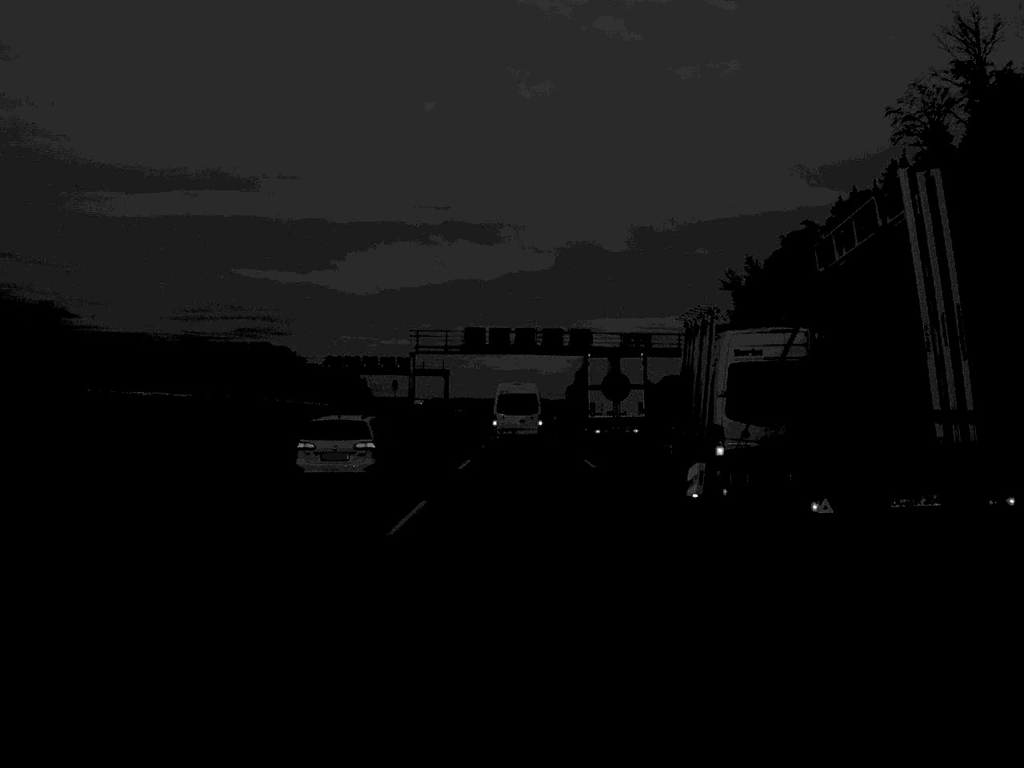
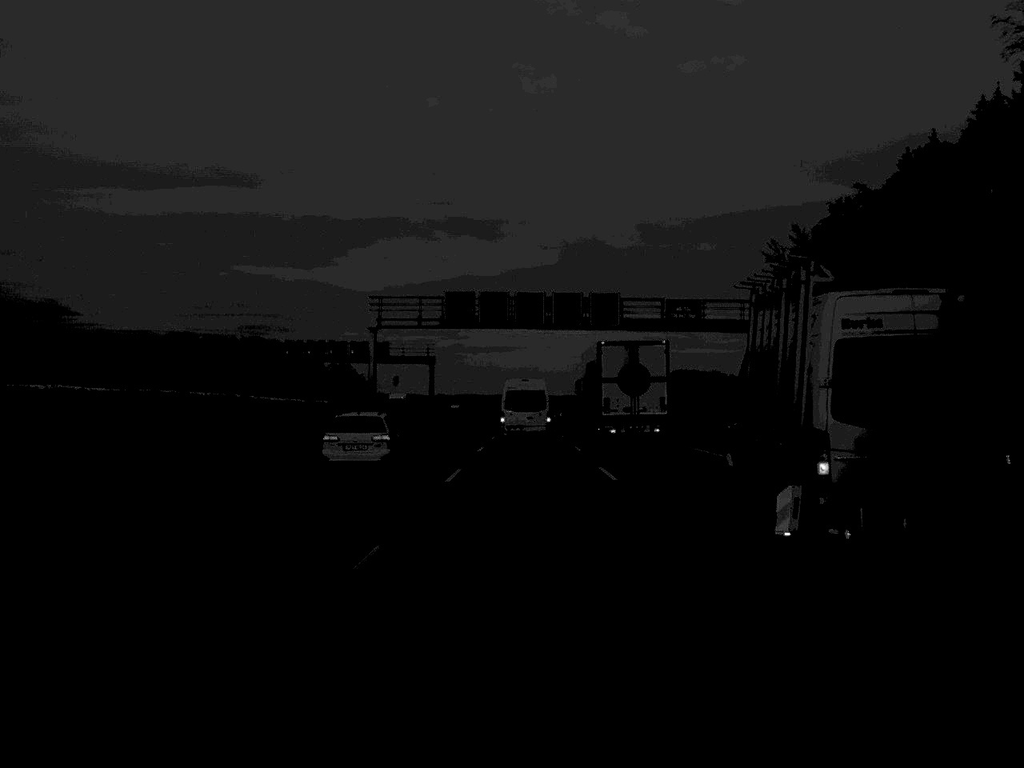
(0.0, +24.7) m; 0°
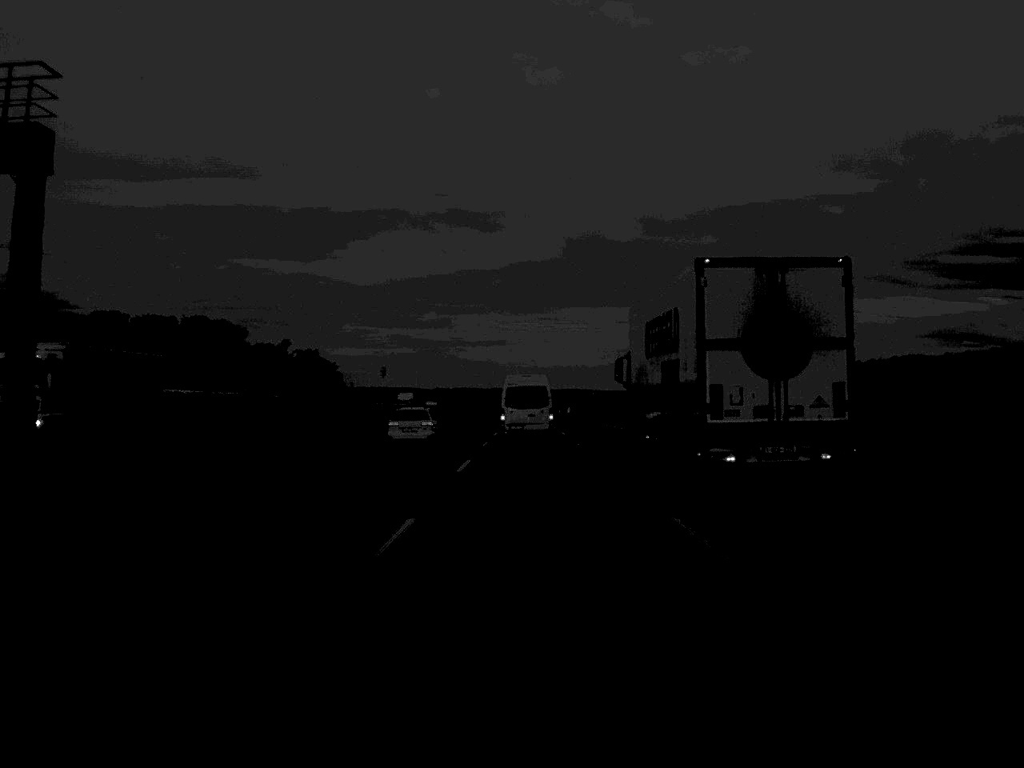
(0.0, +84.9) m; 0°
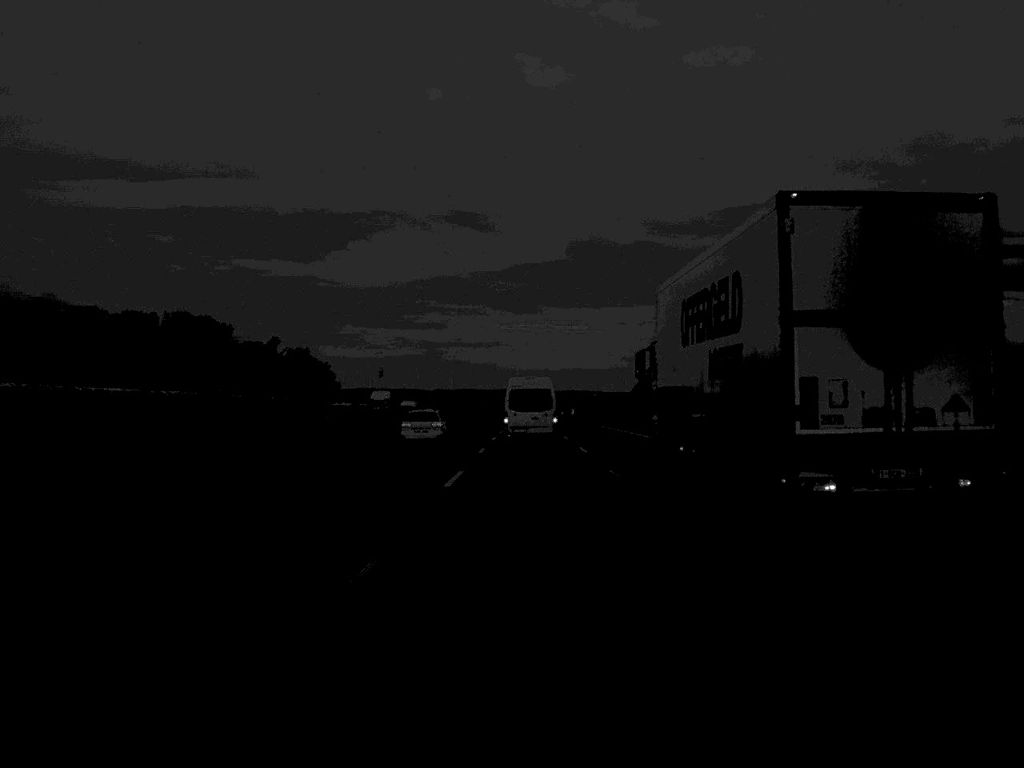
(0.0, +22.1) m; 0°
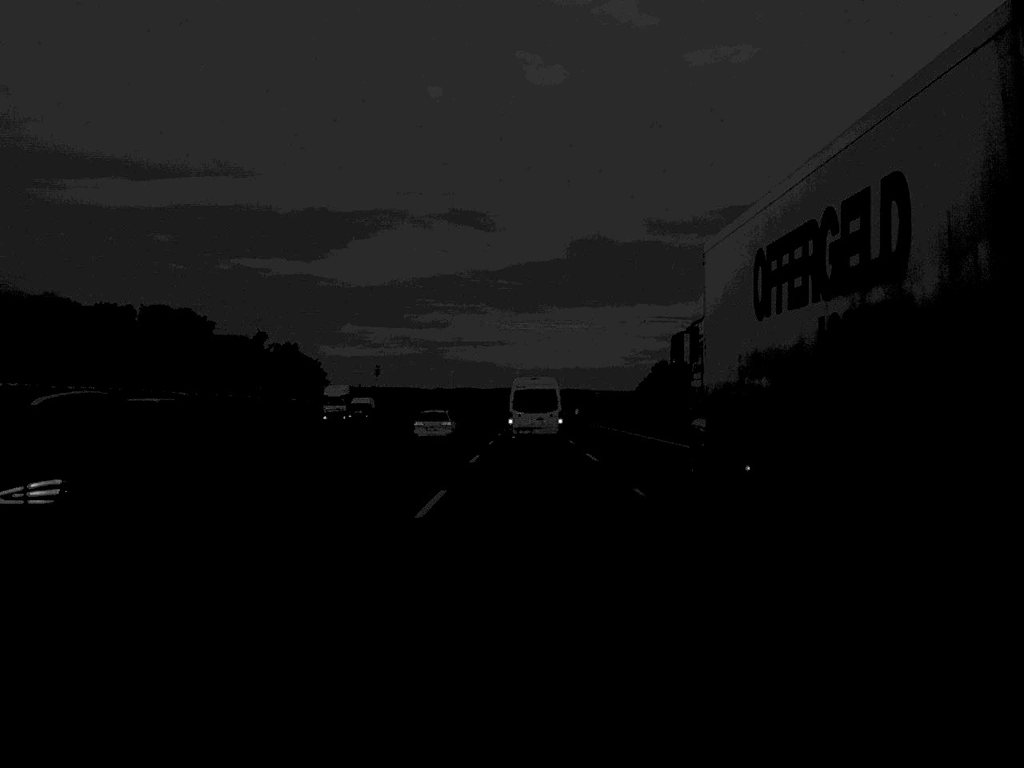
(0.0, +24.1) m; 0°
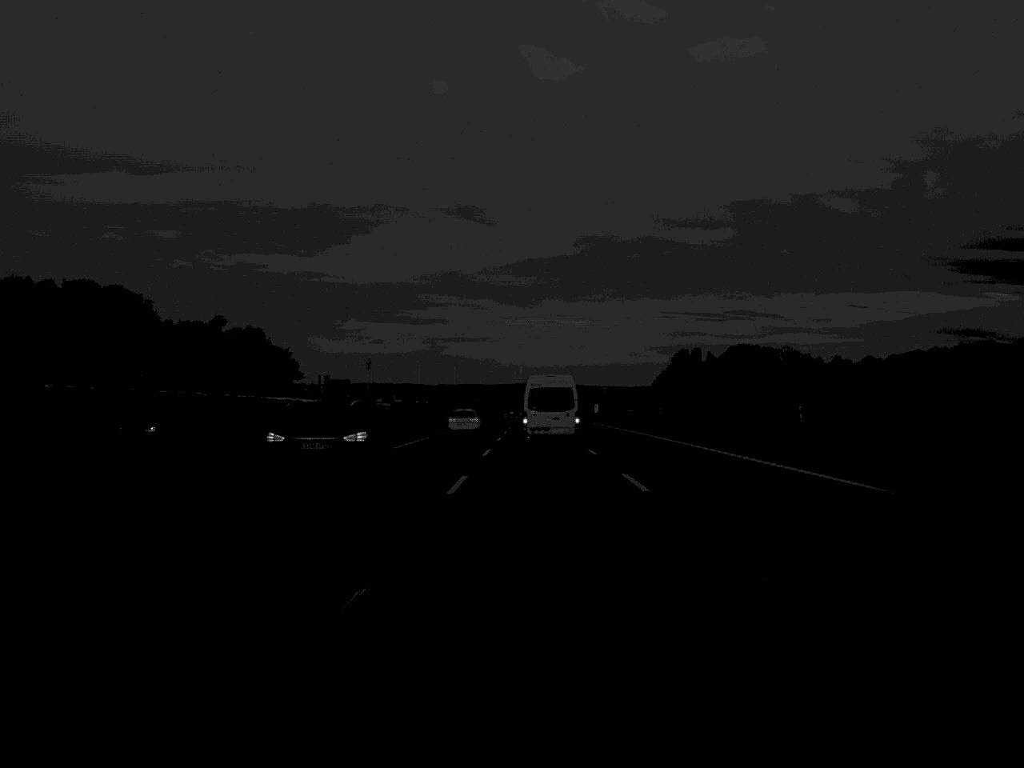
(-0.1, +65.5) m; 0°
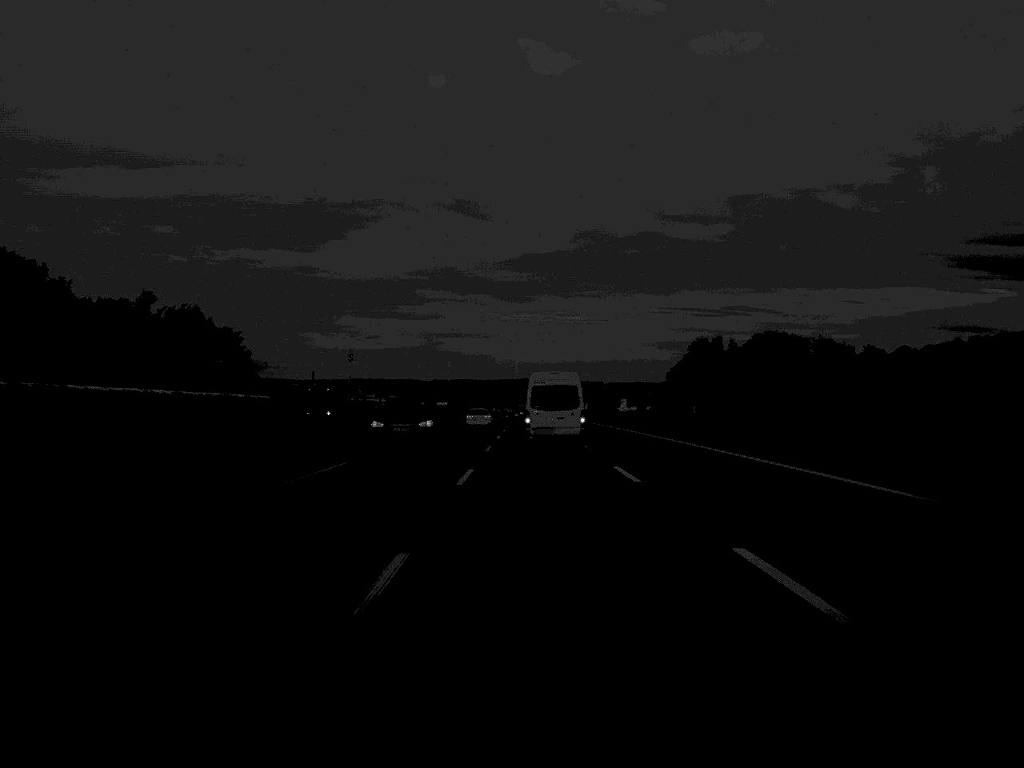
(+0.1, +67.6) m; 0°
